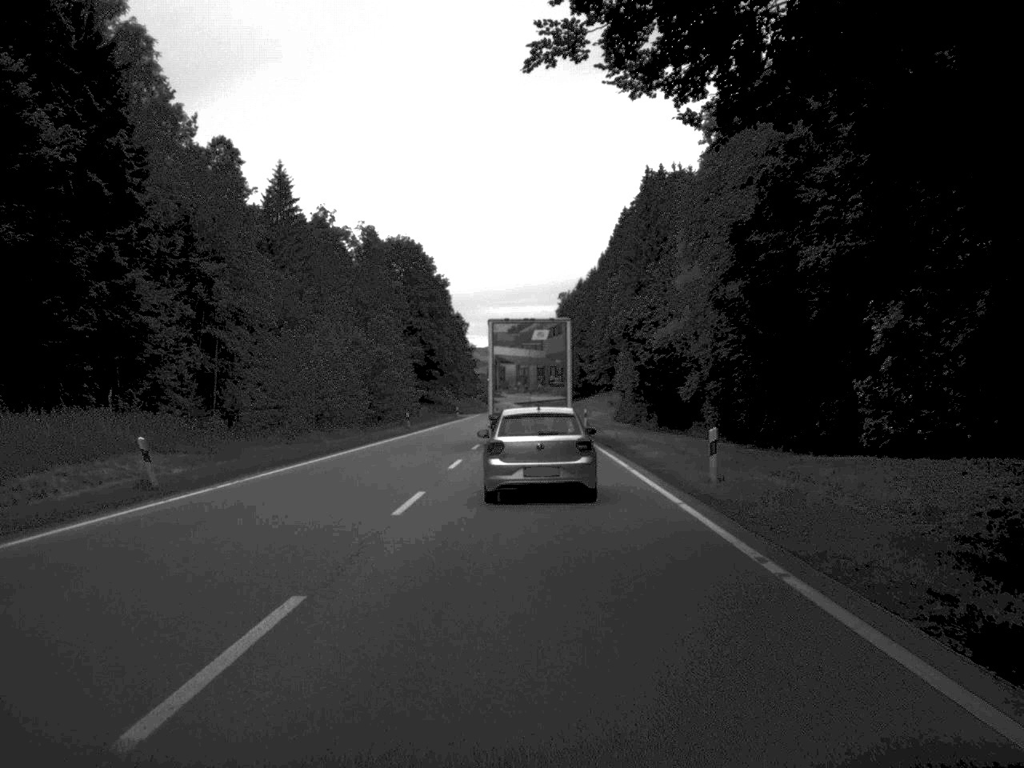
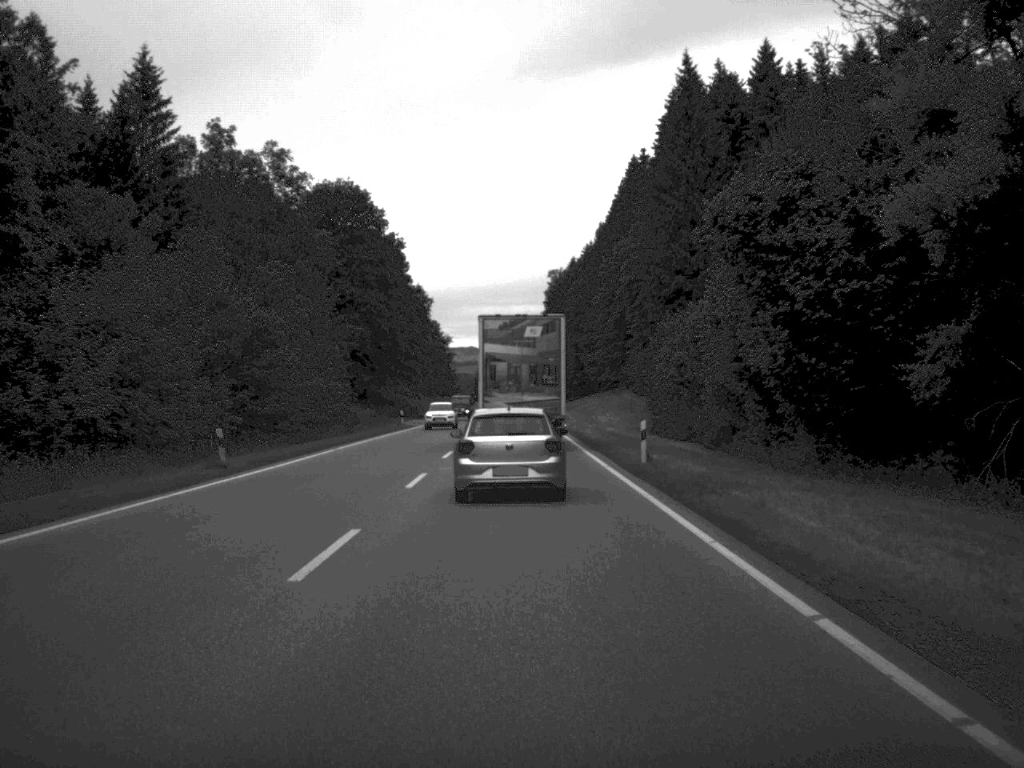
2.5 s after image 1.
(+0.2, +41.7) m; +1°
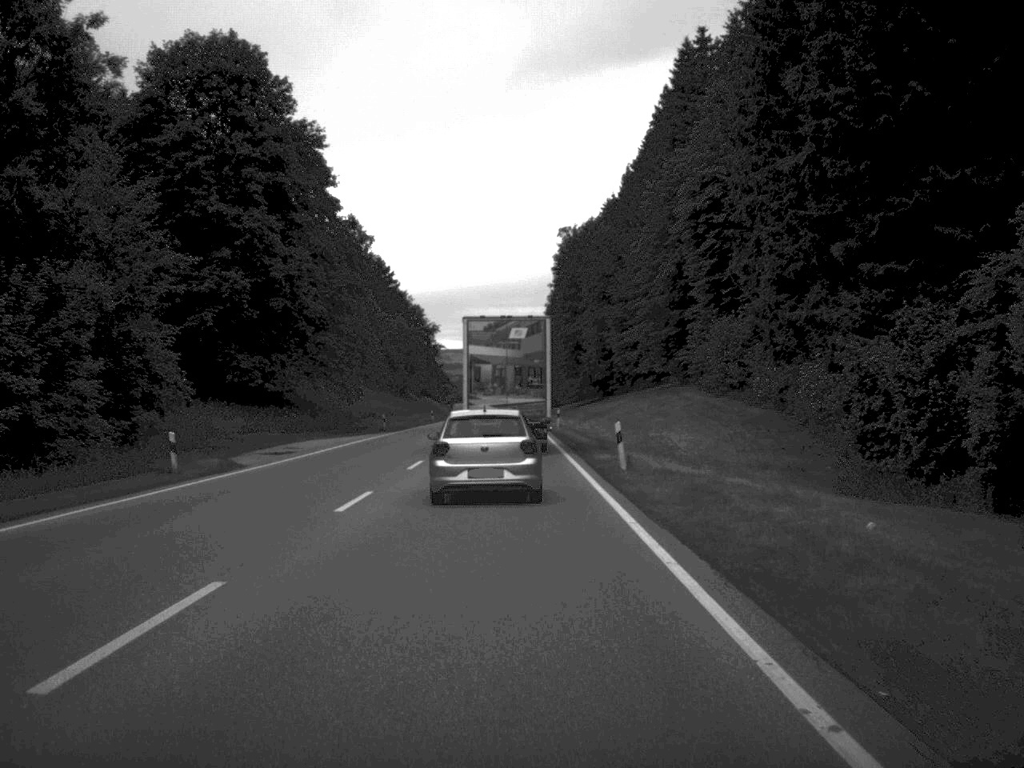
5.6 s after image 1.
(+0.1, +51.5) m; 0°
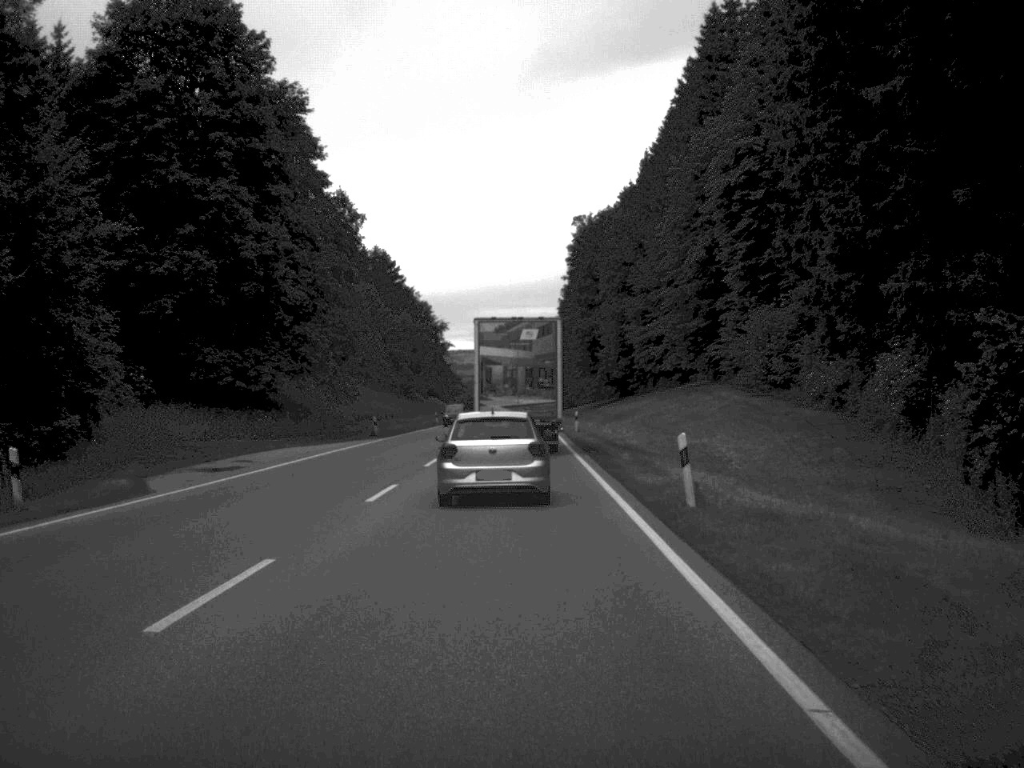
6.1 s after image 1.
(-0.1, +9.7) m; -1°
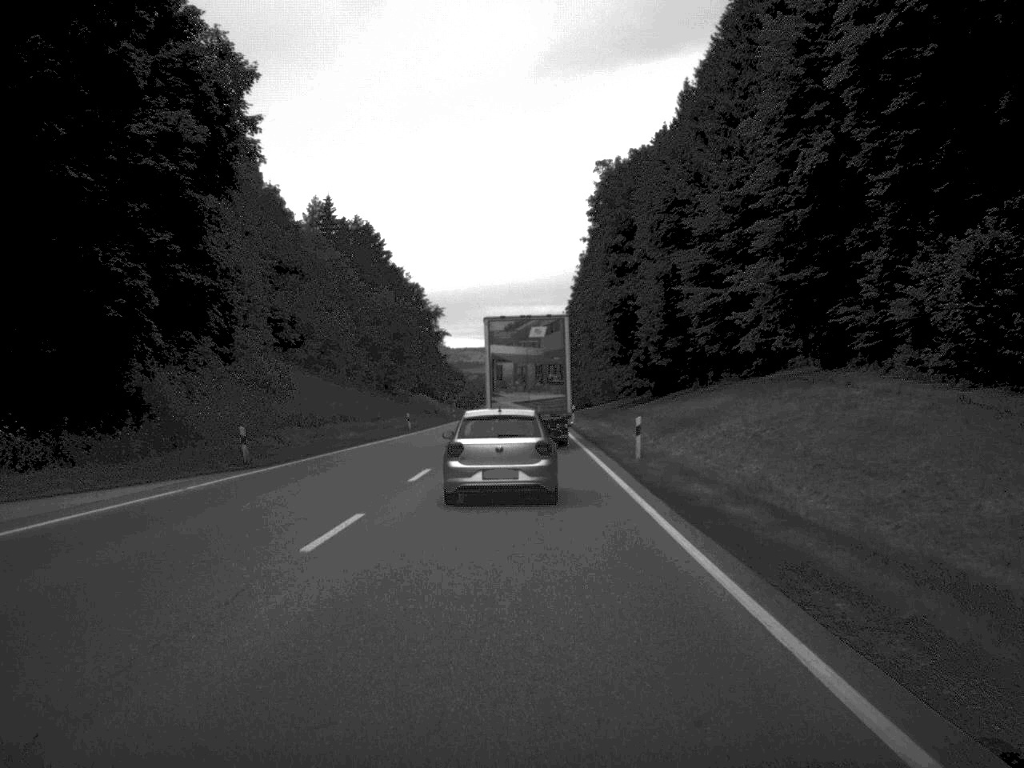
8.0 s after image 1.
(-0.2, +31.1) m; 0°
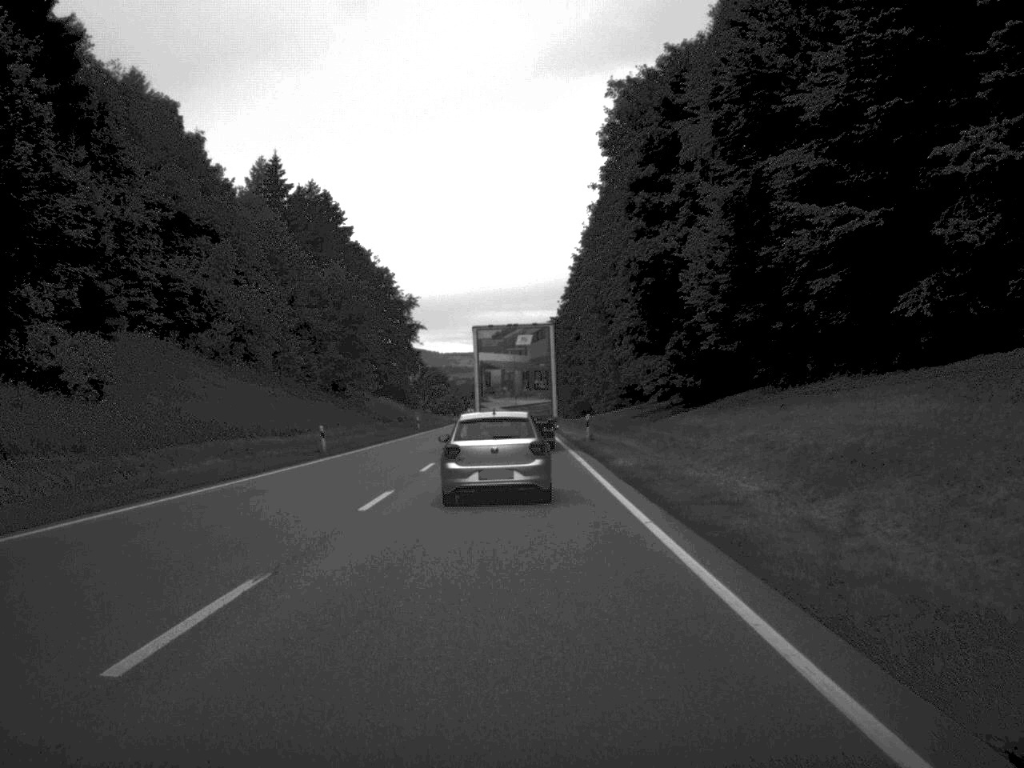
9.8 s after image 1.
(+0.1, +29.1) m; 0°
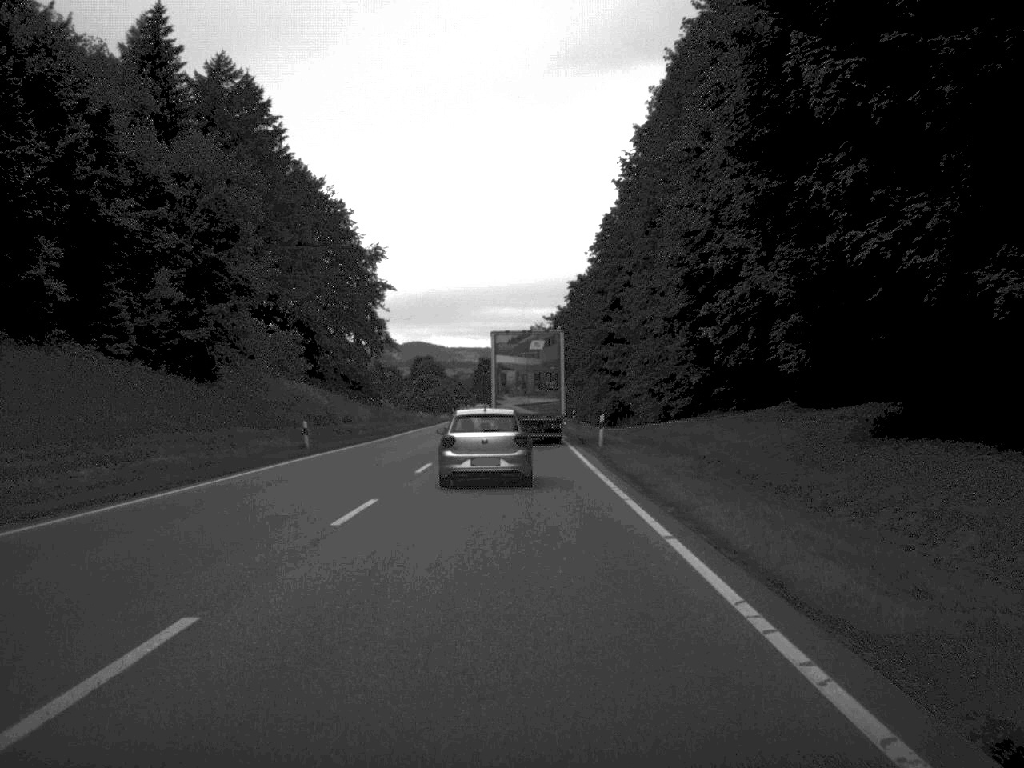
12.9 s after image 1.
(-0.3, +49.5) m; 0°
